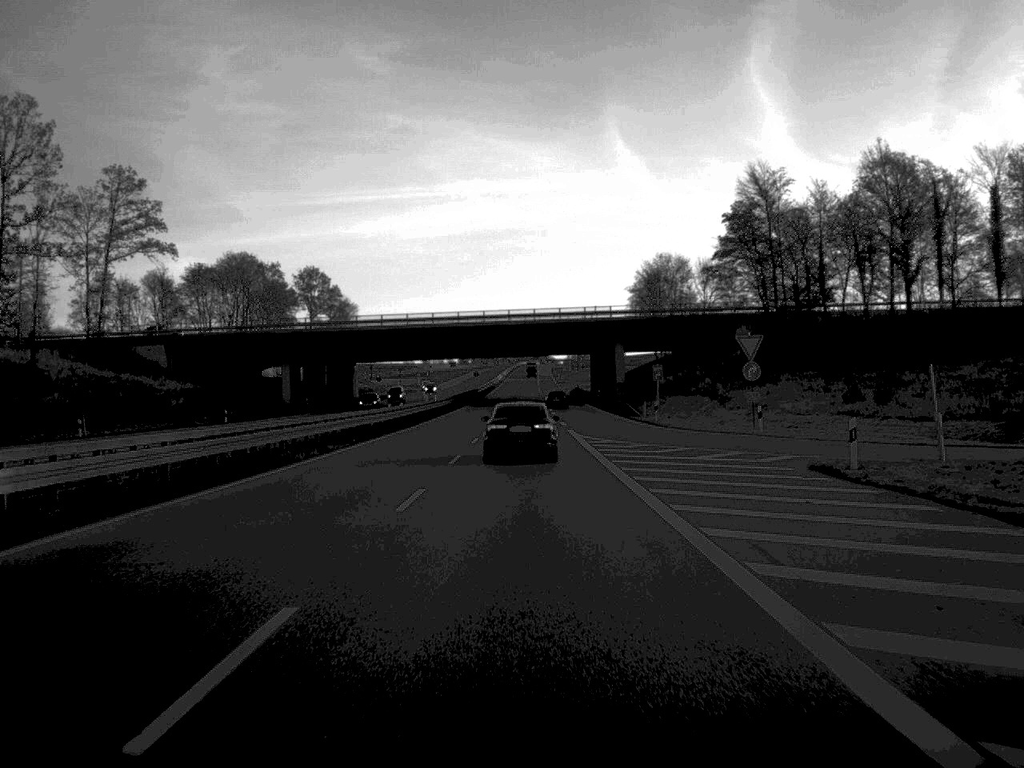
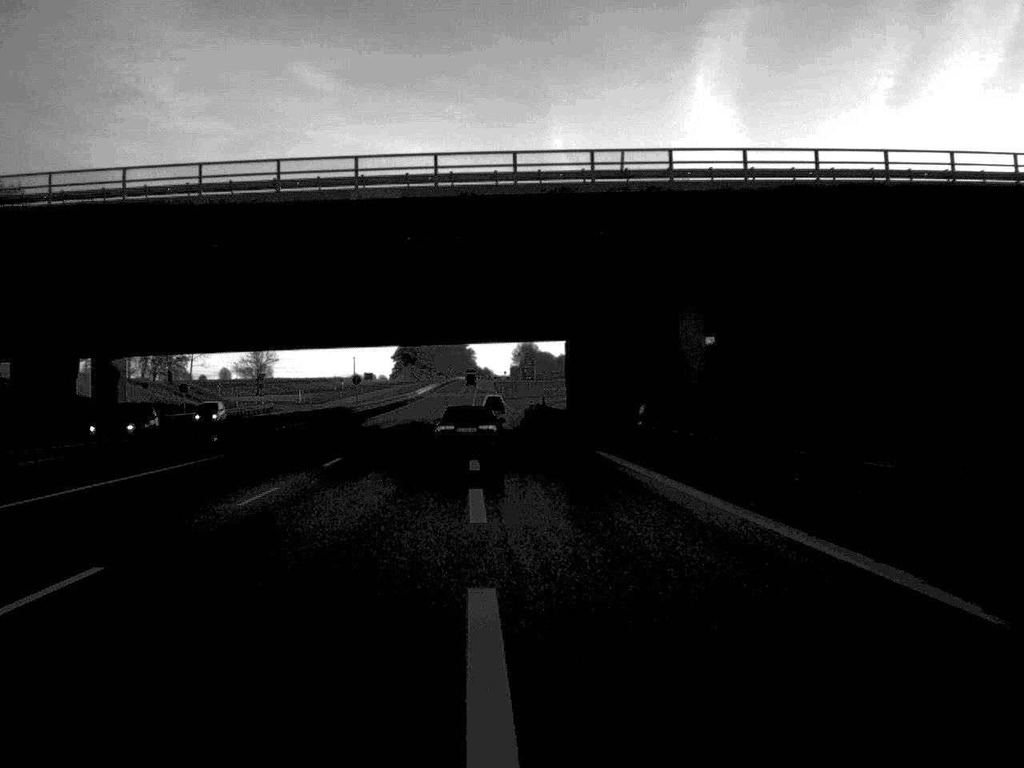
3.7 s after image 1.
(+1.7, +80.1) m; +3°
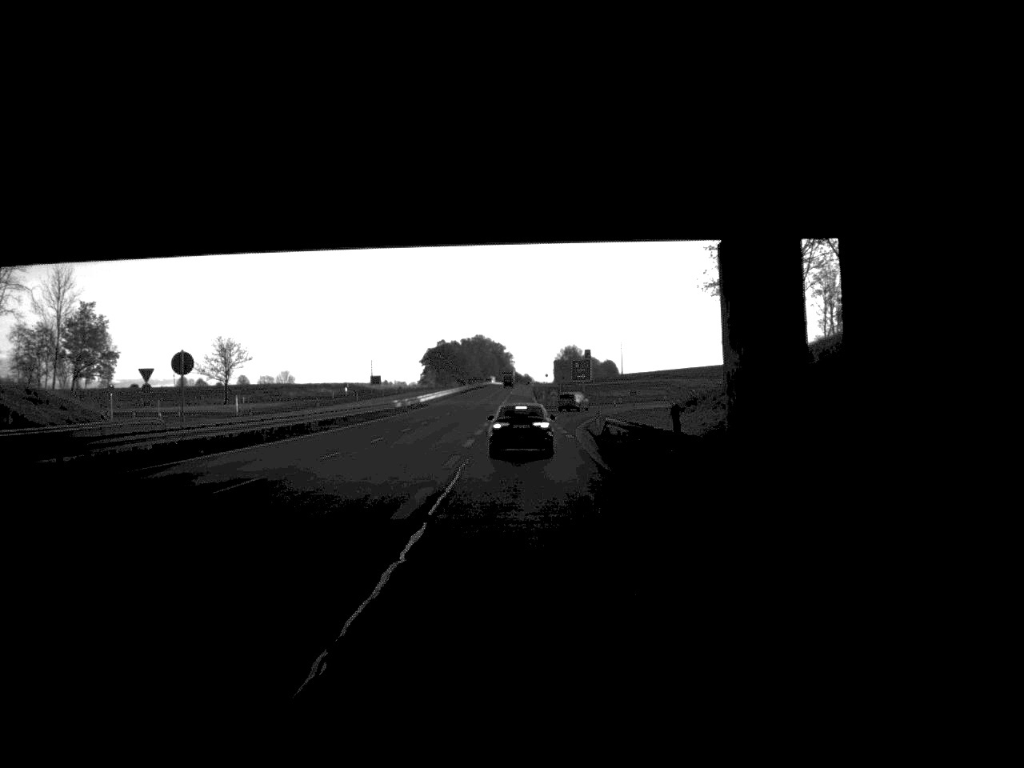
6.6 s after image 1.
(-1.0, +59.8) m; -2°
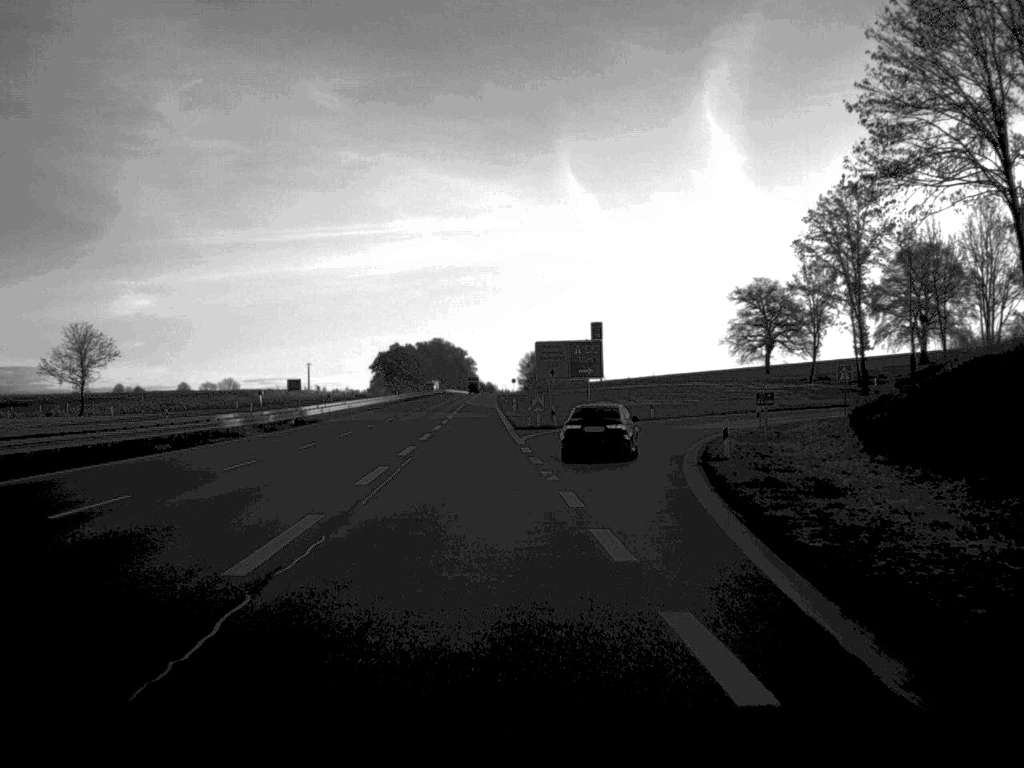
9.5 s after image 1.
(+0.2, +52.7) m; +2°
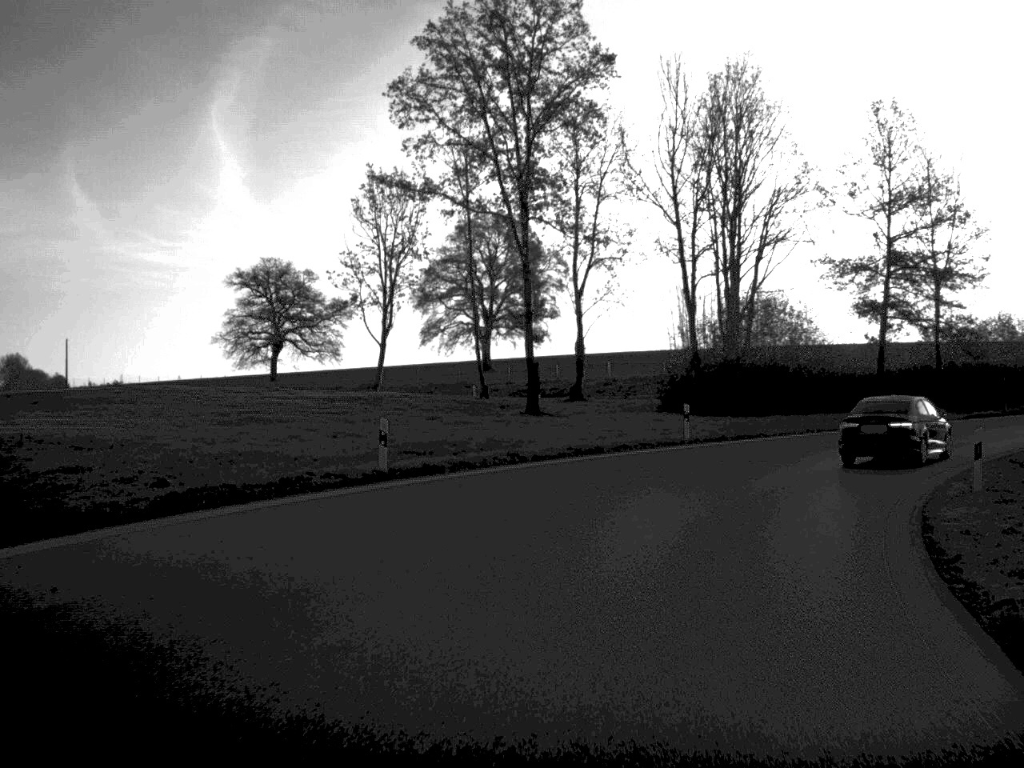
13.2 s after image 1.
(+8.4, +58.8) m; +23°
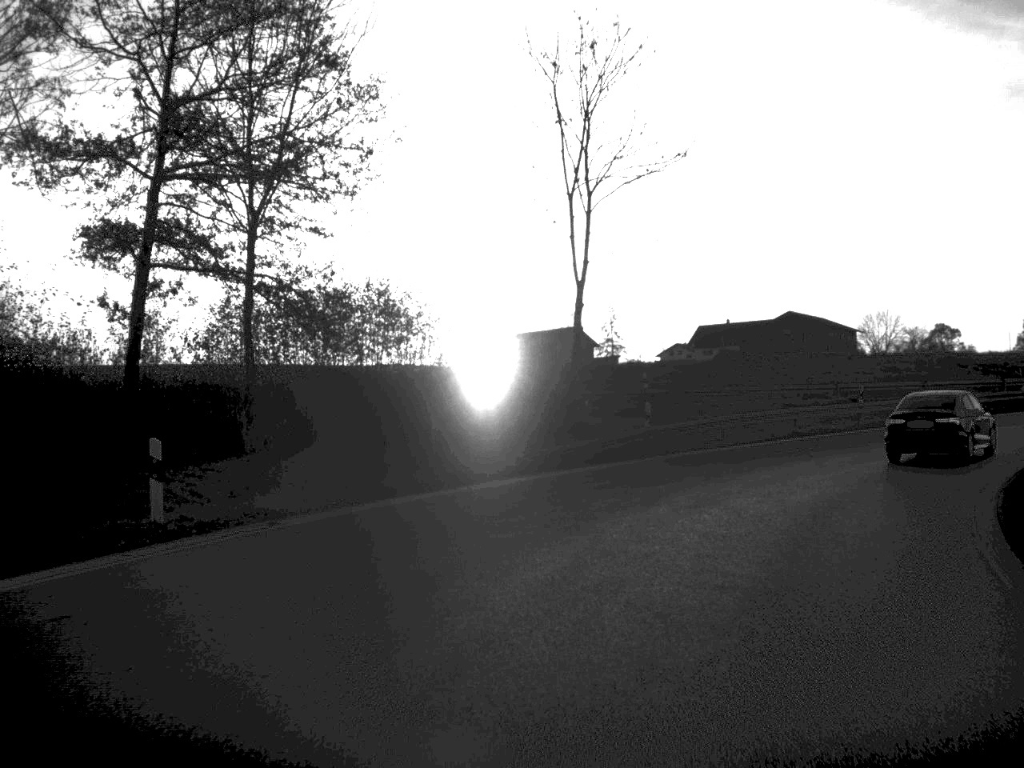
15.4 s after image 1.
(+8.4, +30.0) m; +33°
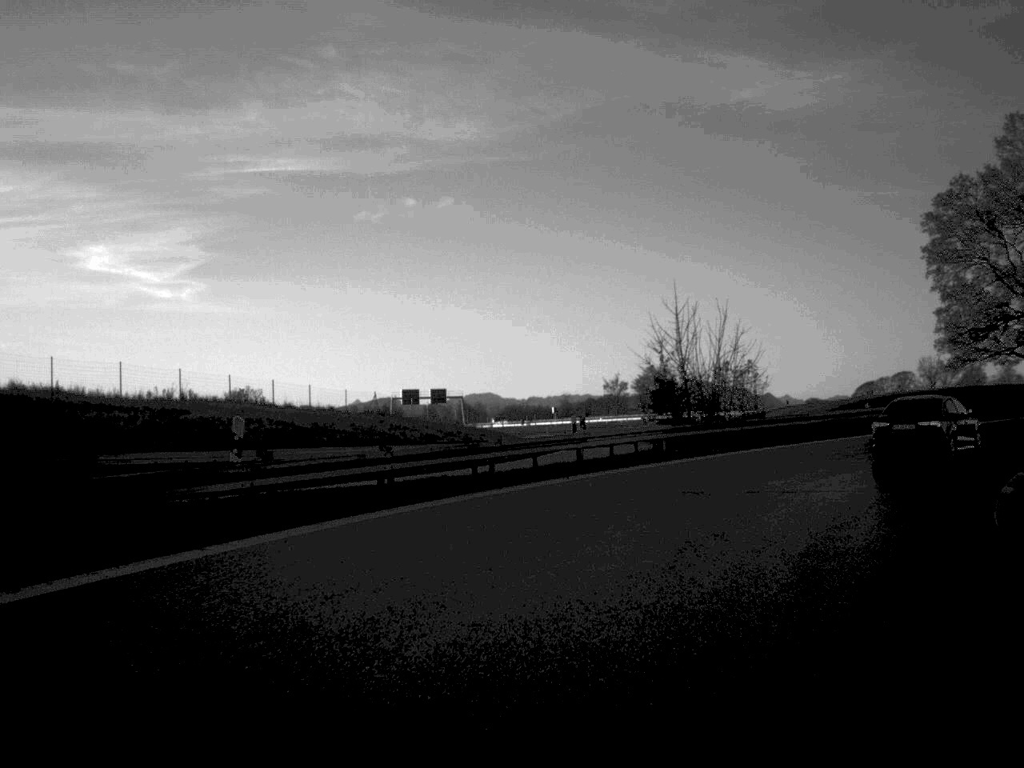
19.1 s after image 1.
(+22.2, +42.2) m; +54°
